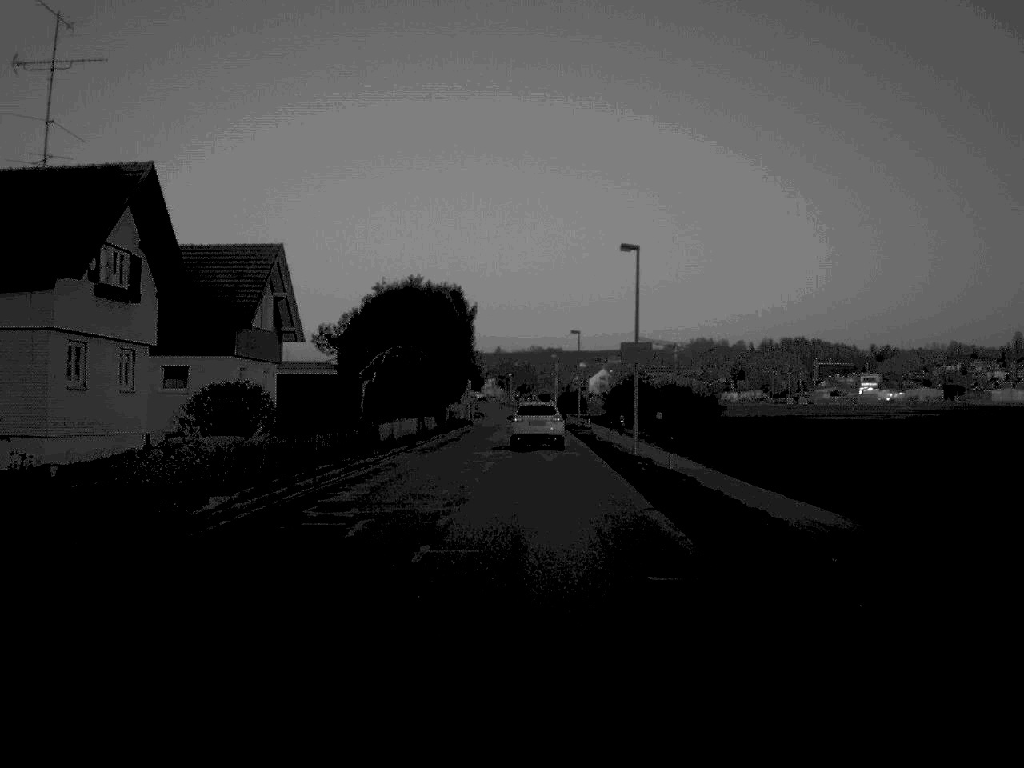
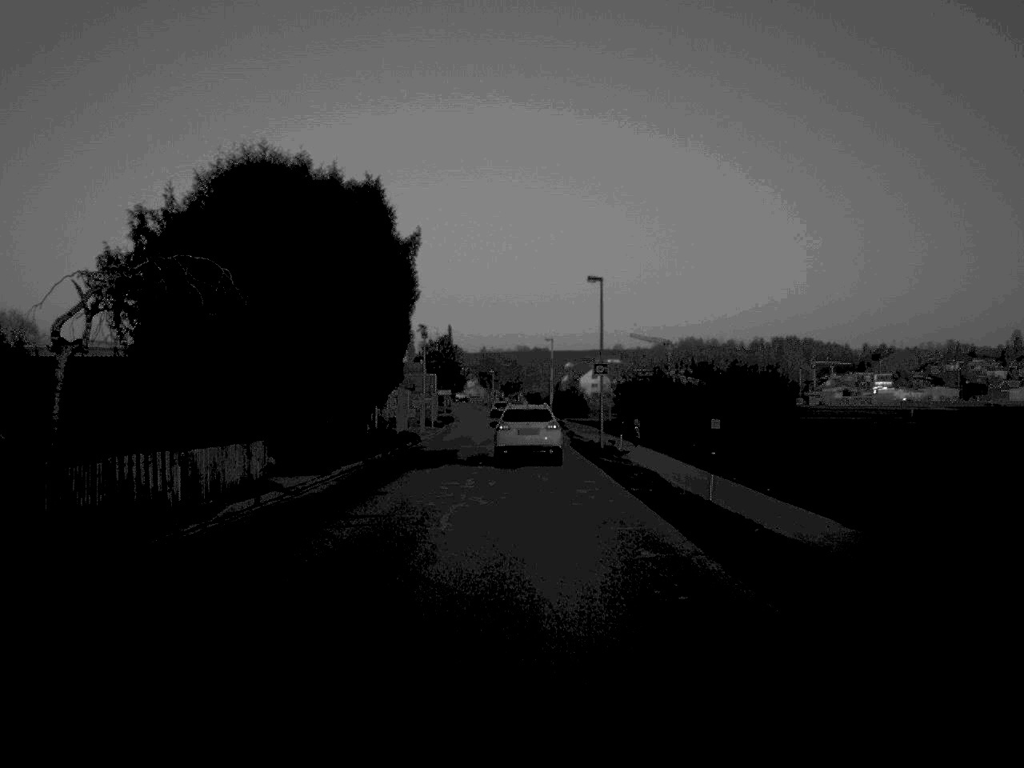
(+0.2, +35.5) m; +1°
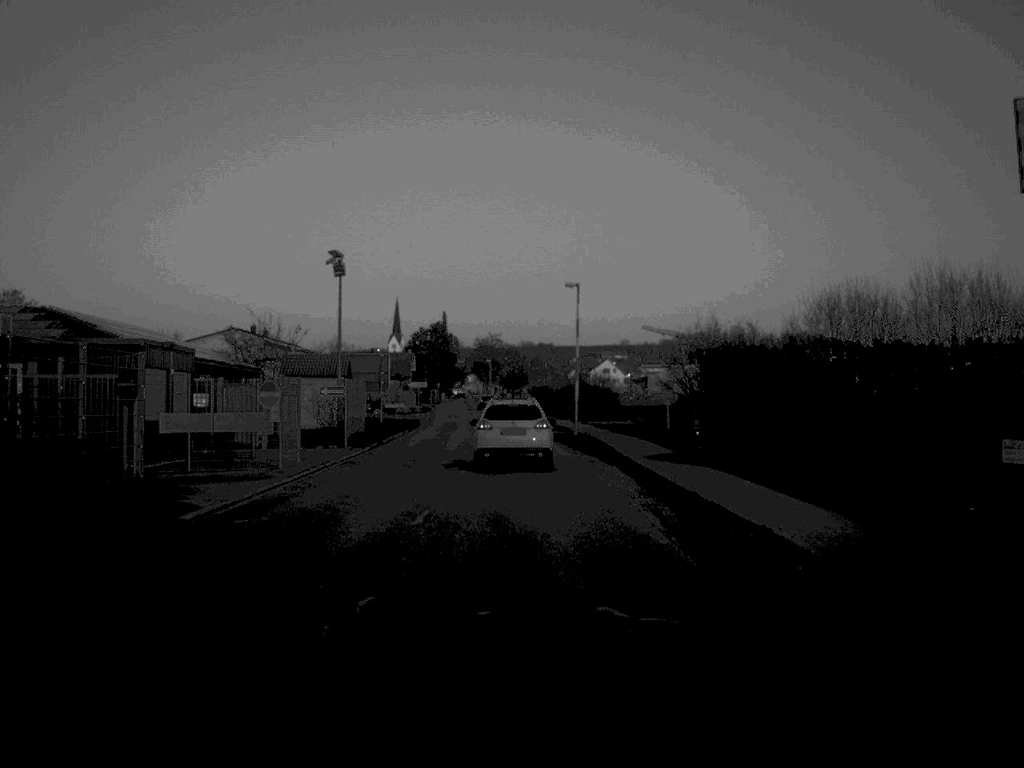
(0.0, +39.5) m; 0°
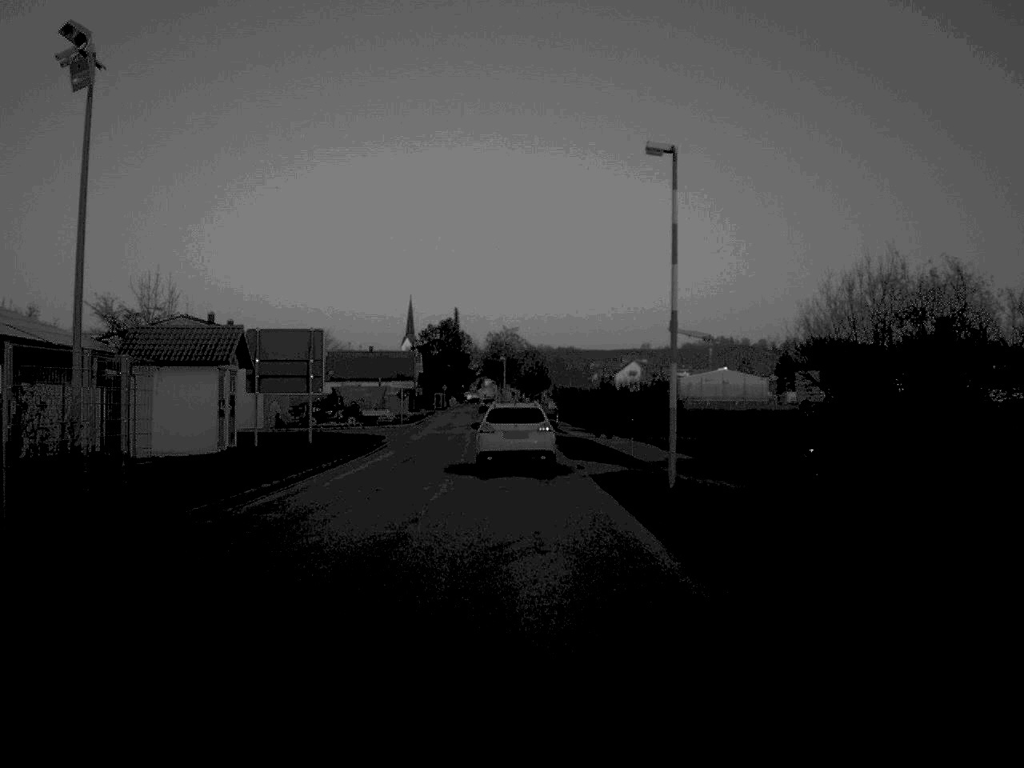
(-0.2, +27.8) m; -1°
